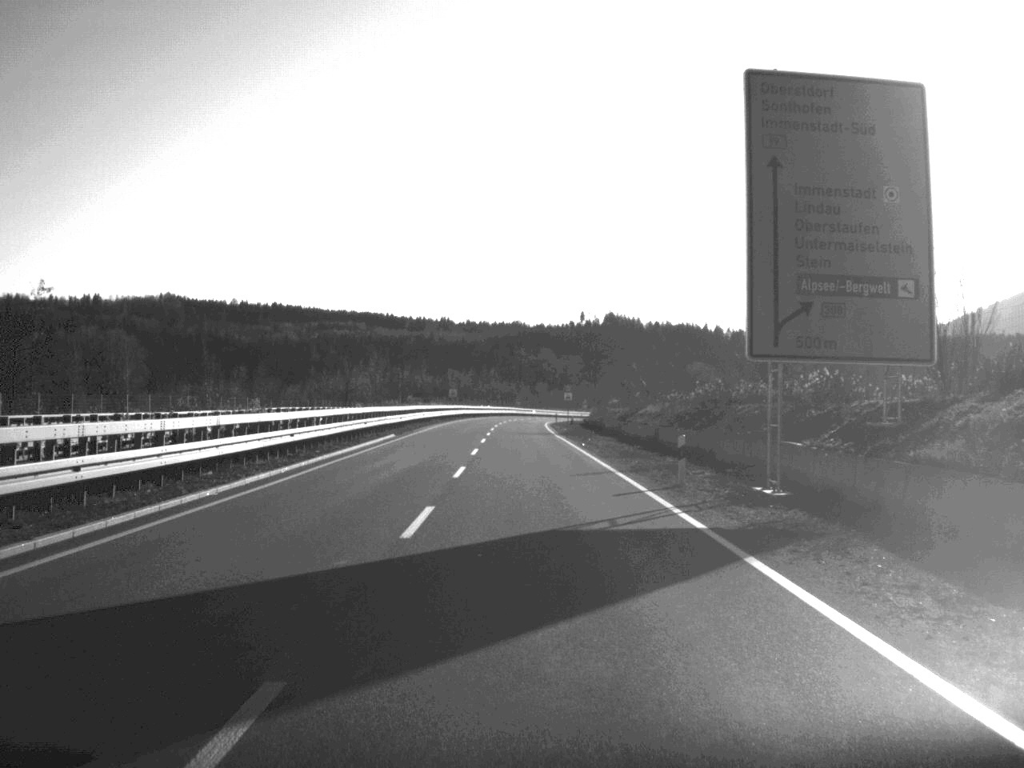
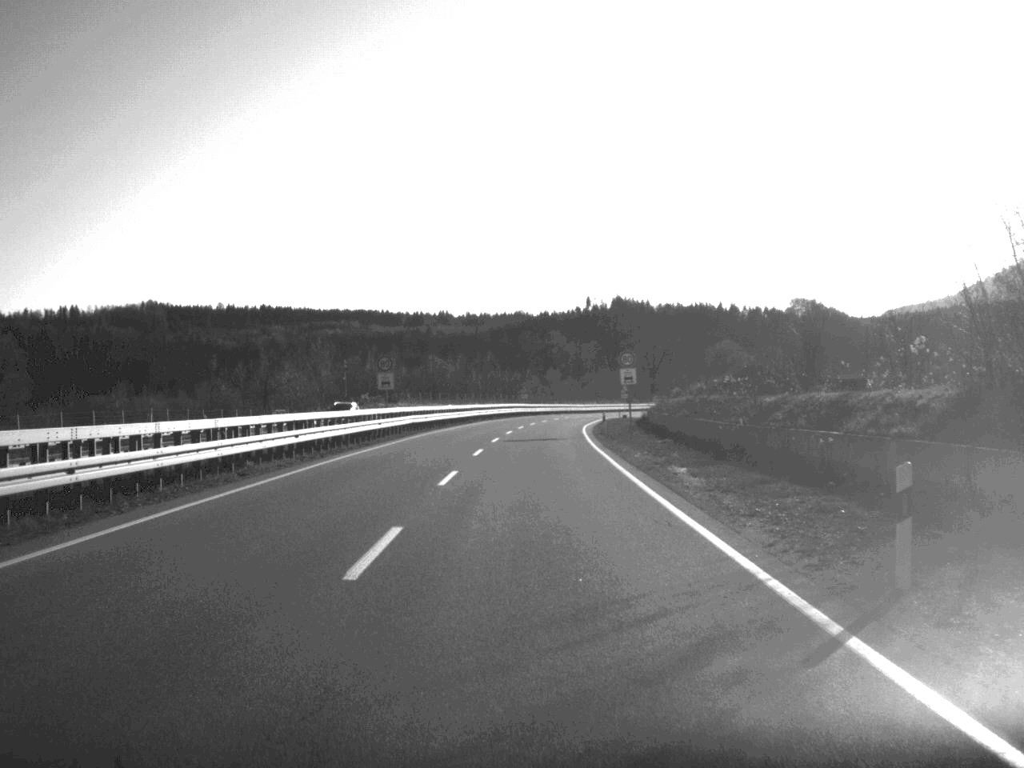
(-0.4, +63.5) m; 0°
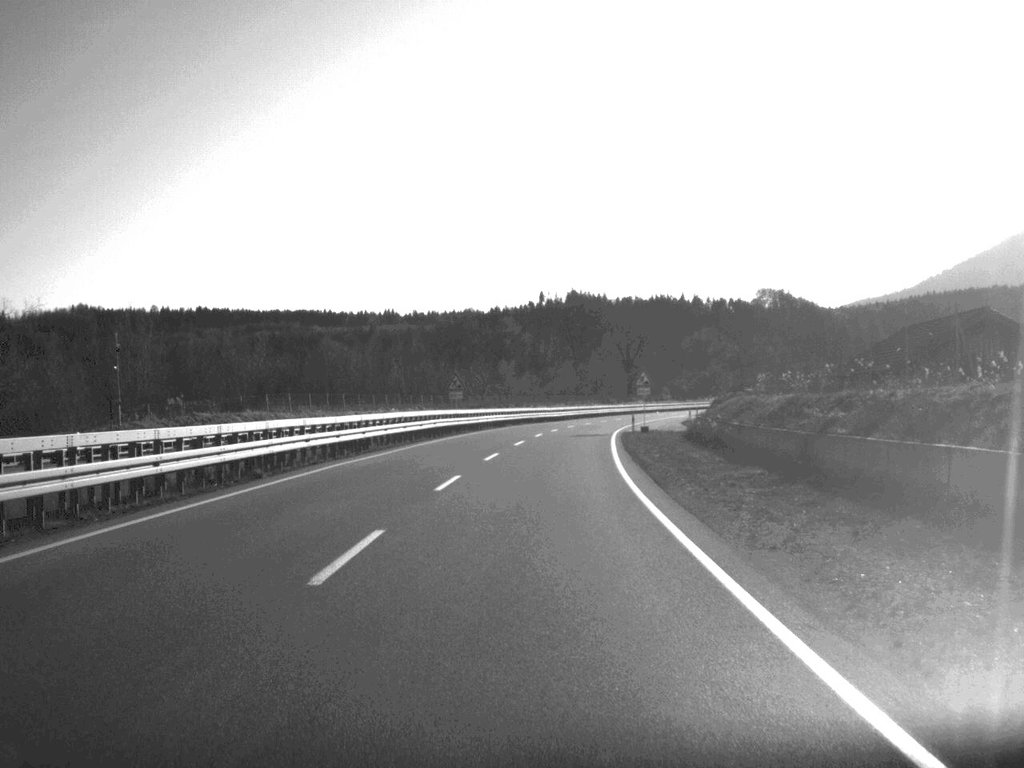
(+1.0, +59.3) m; +2°
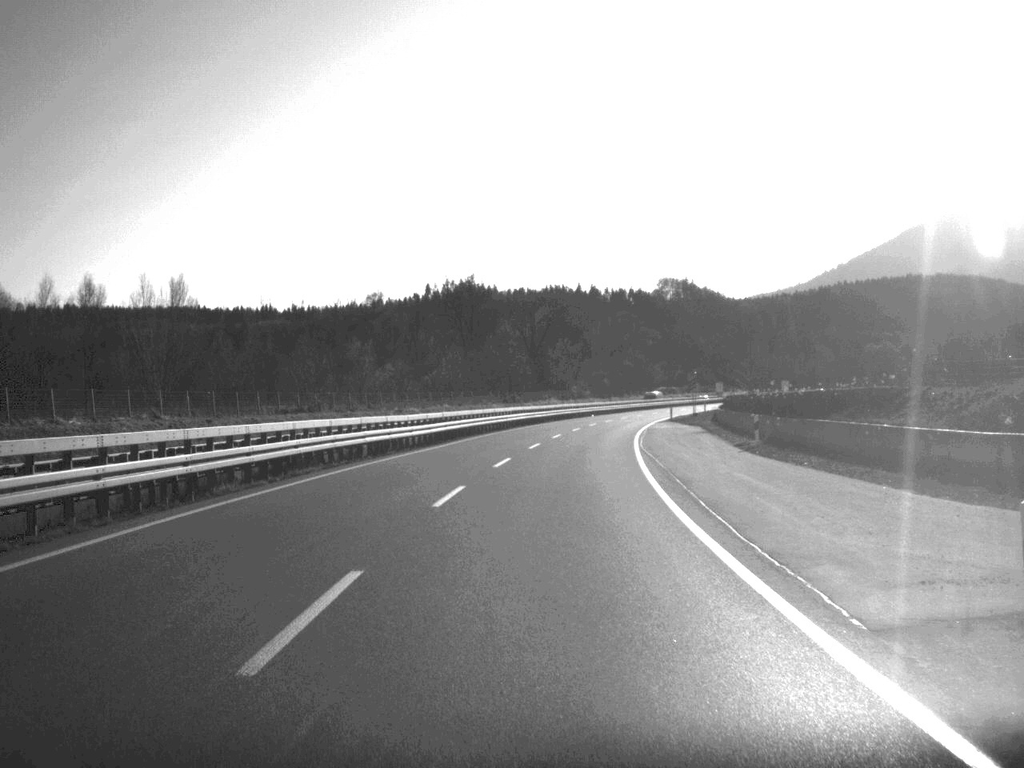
(+2.4, +63.0) m; +5°
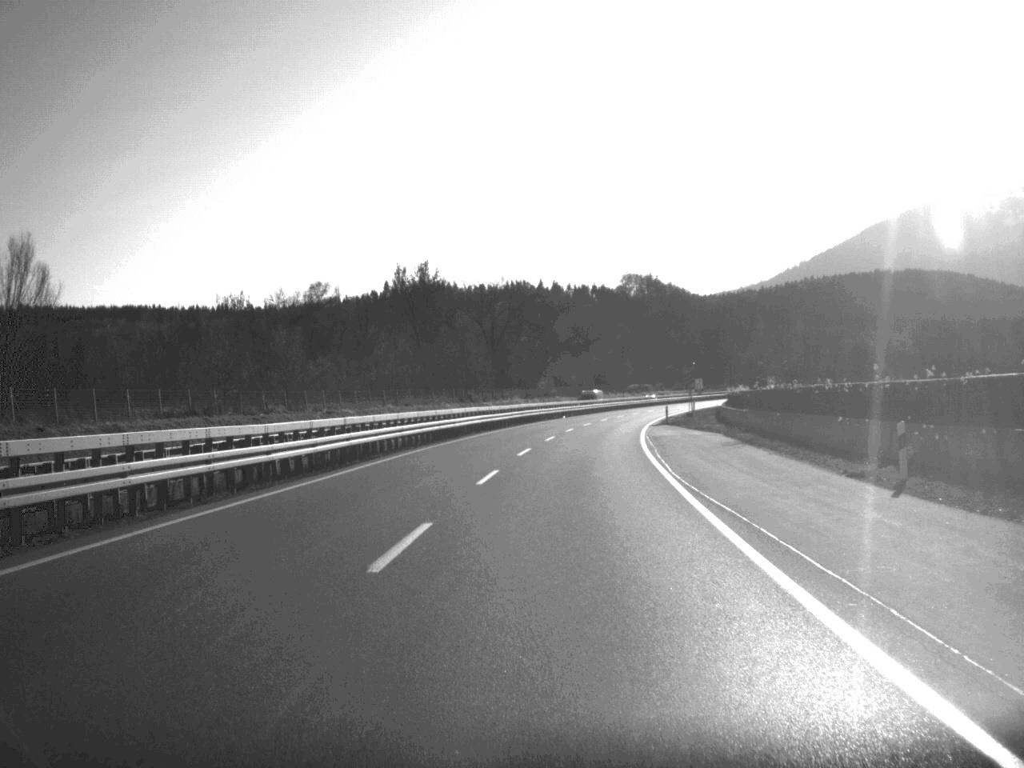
(+0.3, +19.3) m; +2°
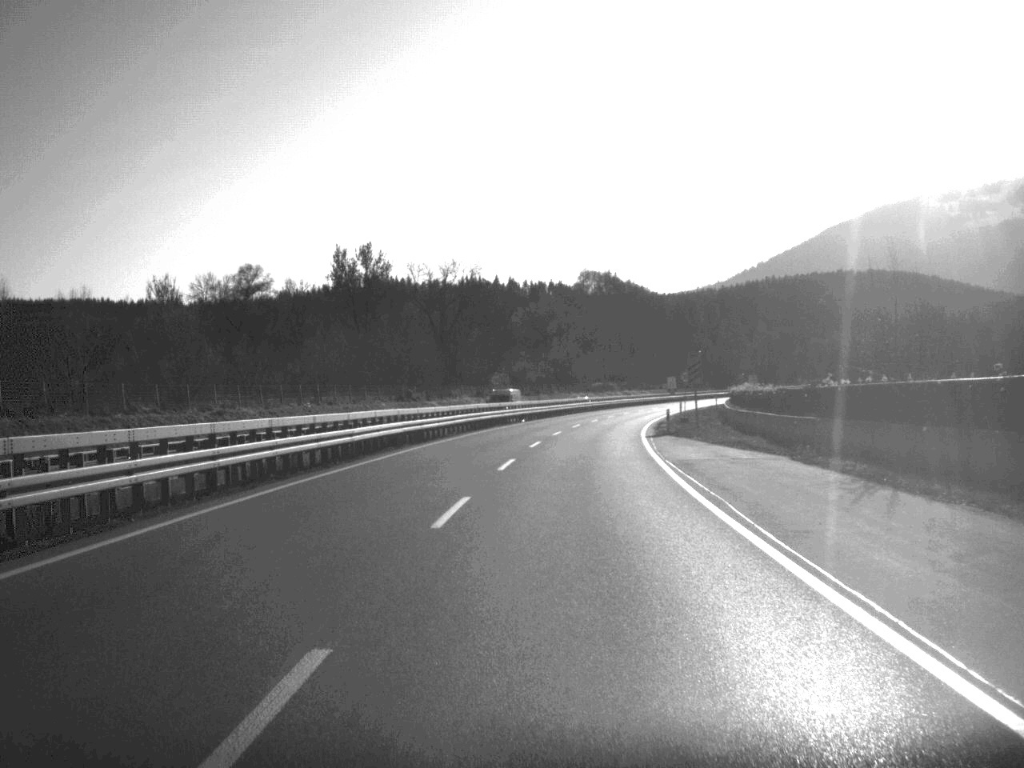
(+0.3, +20.1) m; +2°
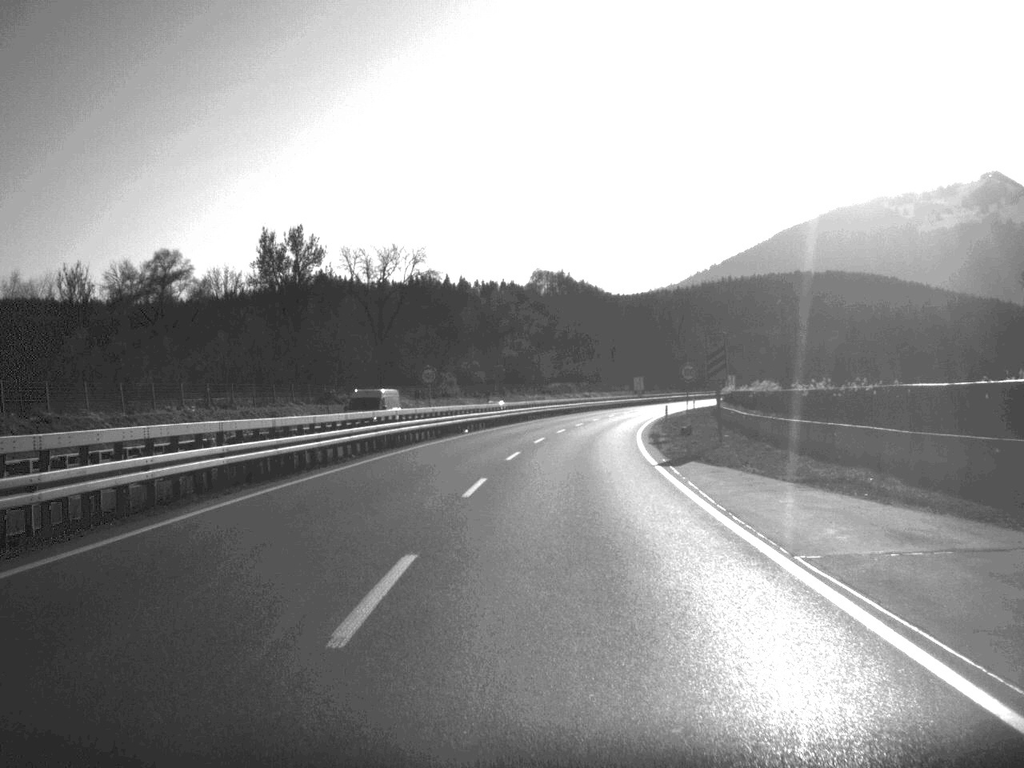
(+0.4, +19.0) m; +2°
